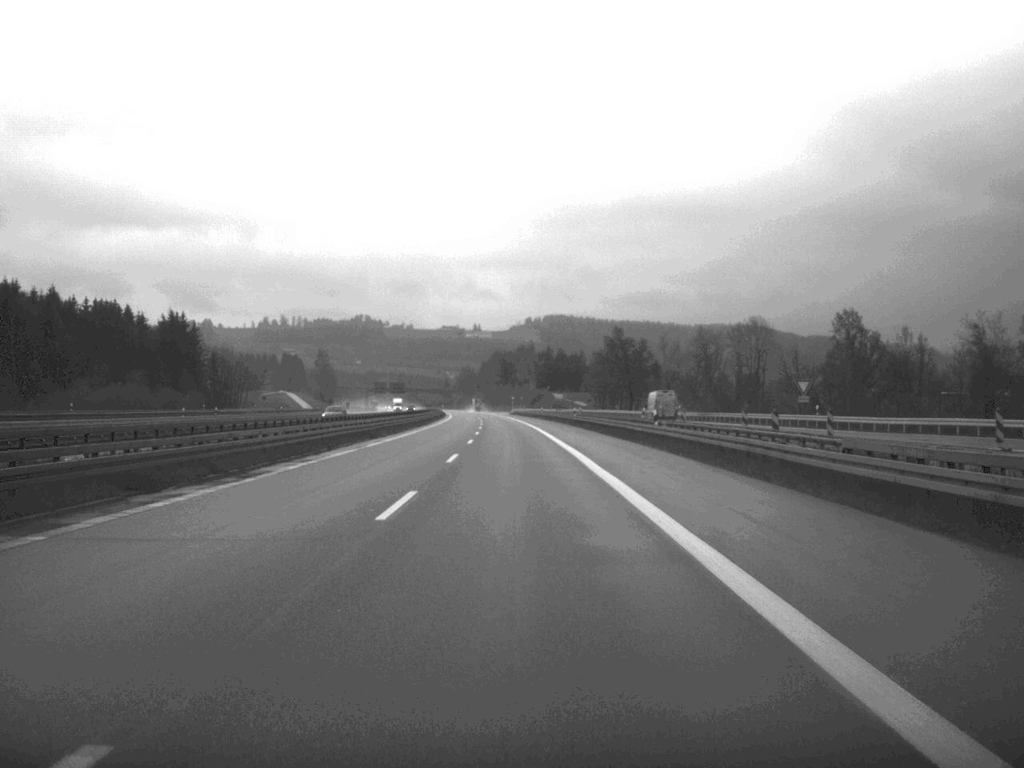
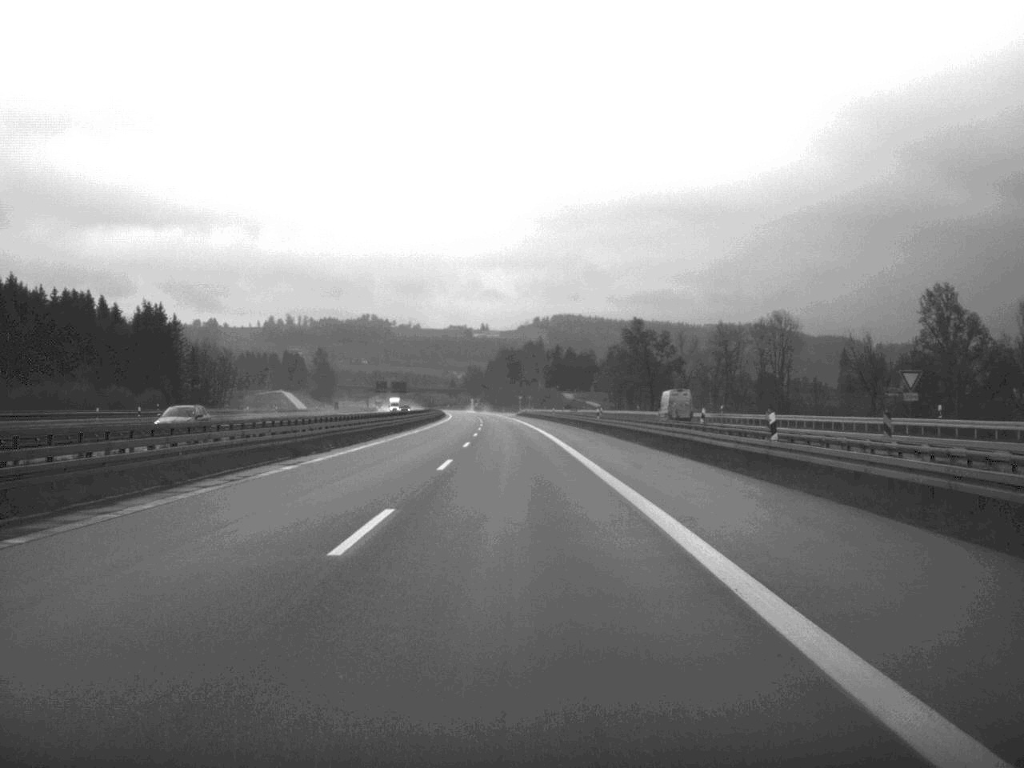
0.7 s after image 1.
(-0.1, +22.1) m; 0°
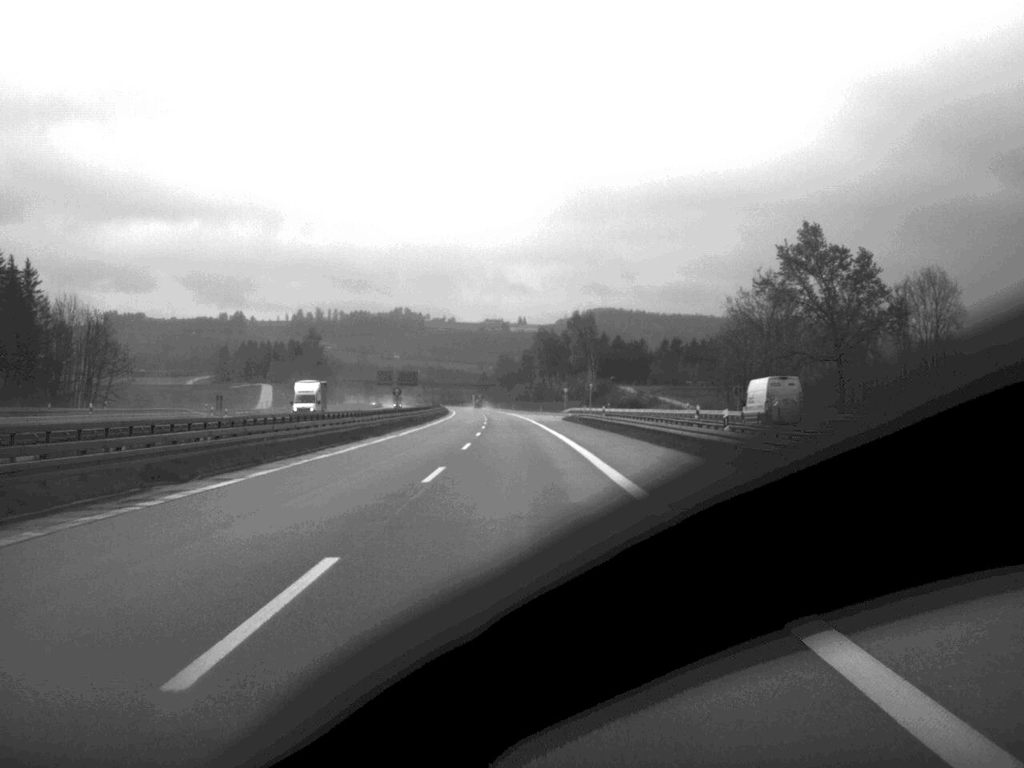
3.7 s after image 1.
(-1.6, +95.5) m; -2°
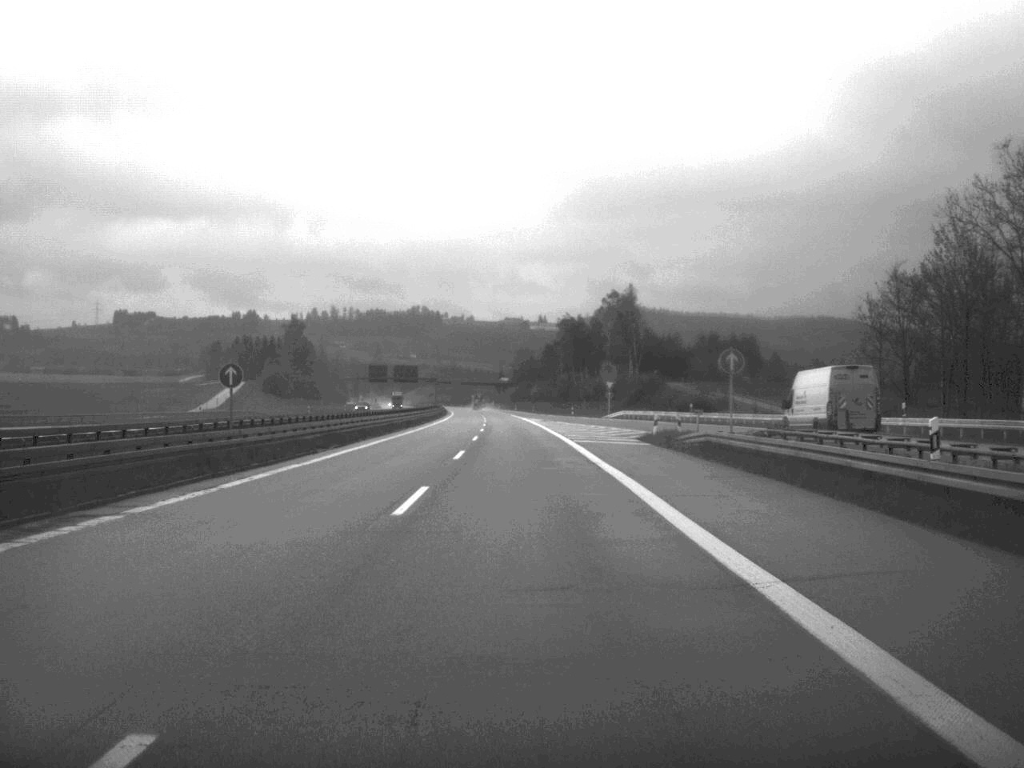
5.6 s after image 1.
(-0.5, +60.3) m; -1°
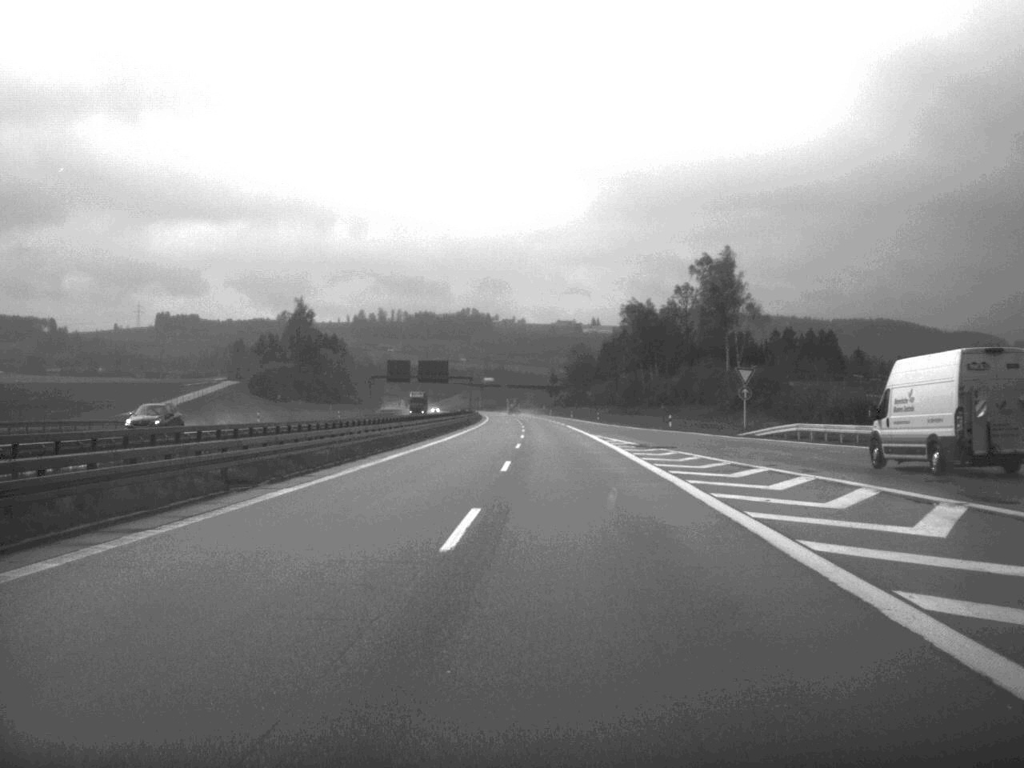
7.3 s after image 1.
(-1.1, +57.4) m; -2°
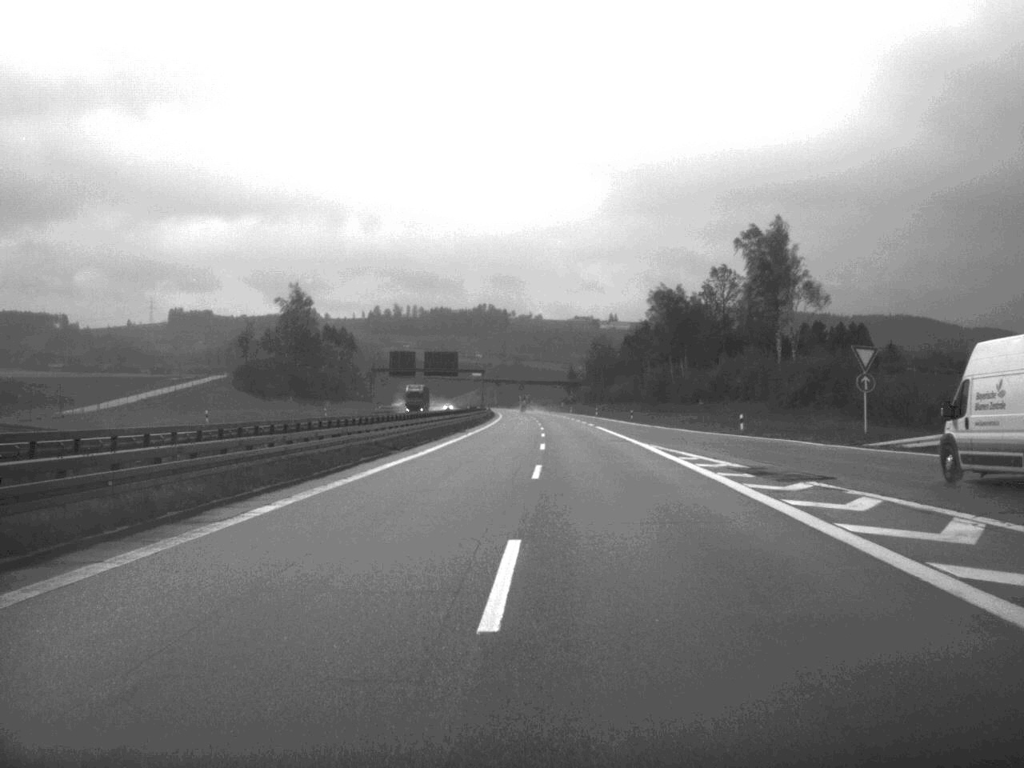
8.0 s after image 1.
(-0.2, +23.0) m; -1°
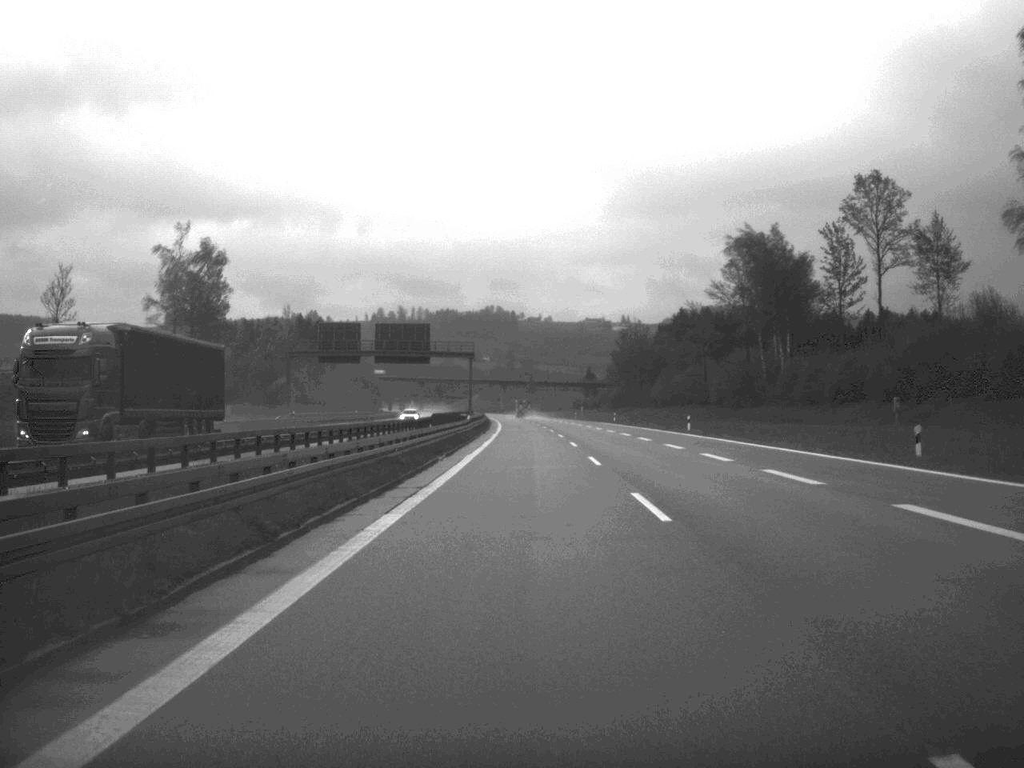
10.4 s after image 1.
(-0.7, +80.6) m; -1°
